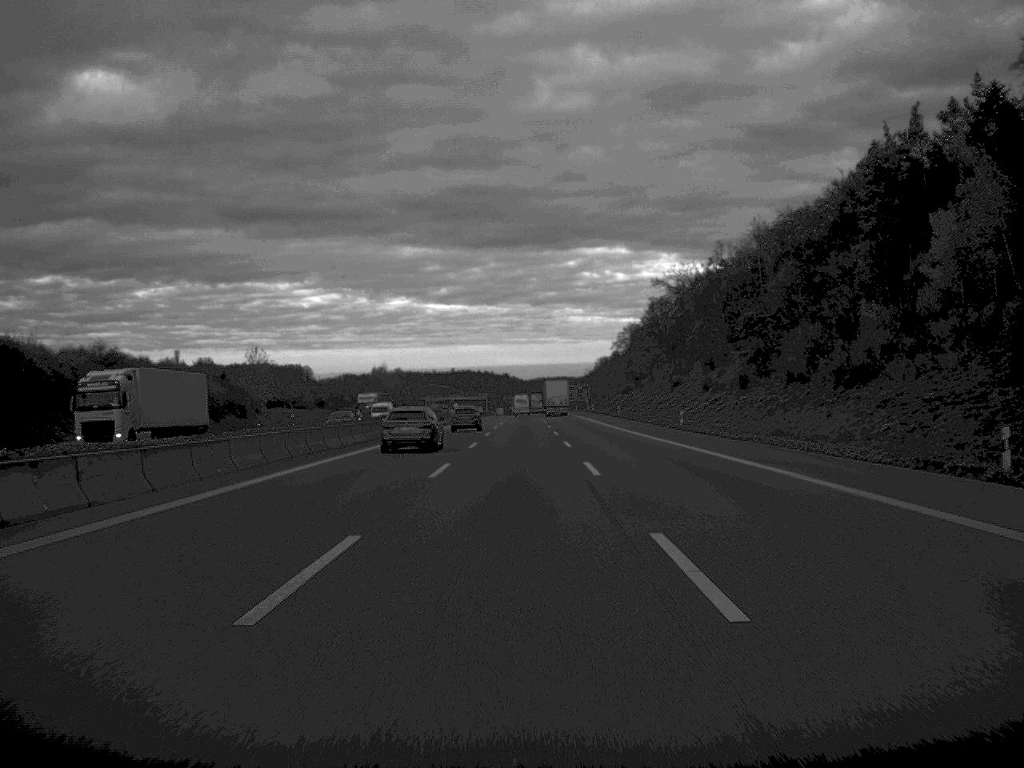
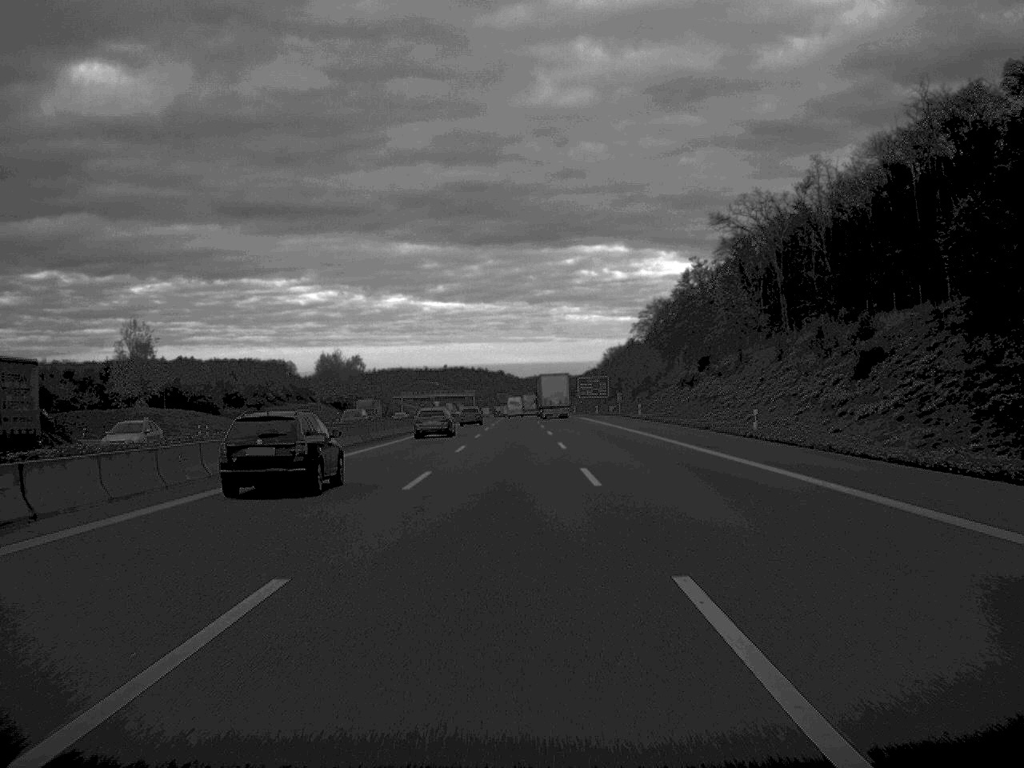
(+0.1, +75.4) m; 0°
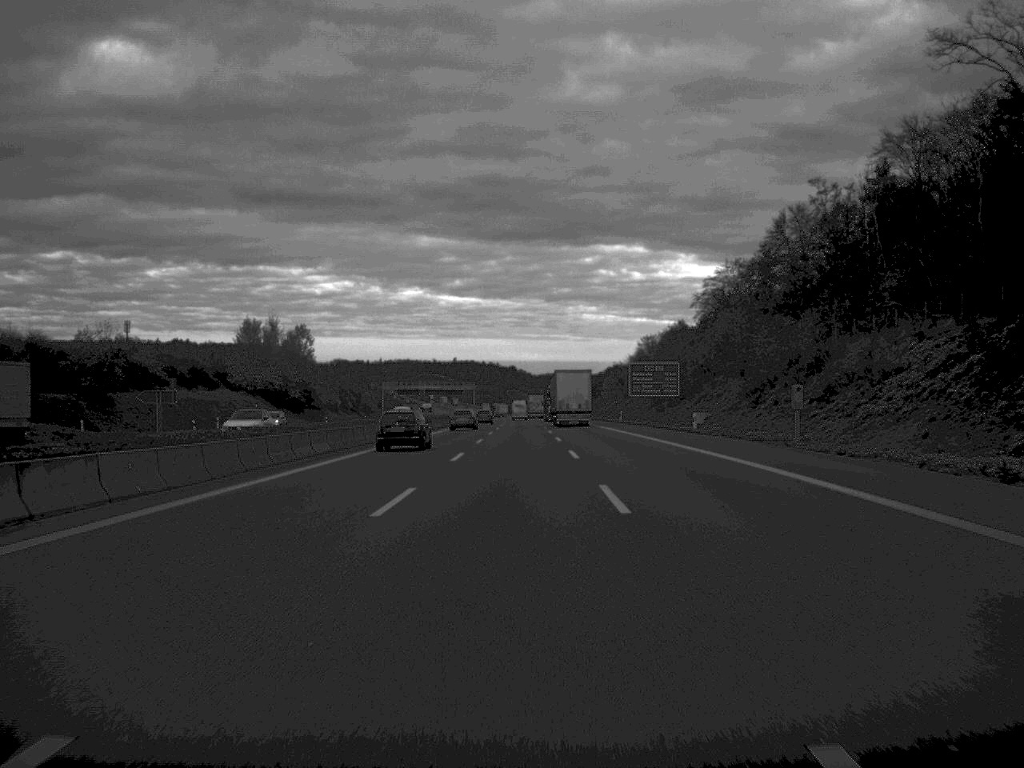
(-0.3, +76.5) m; -1°
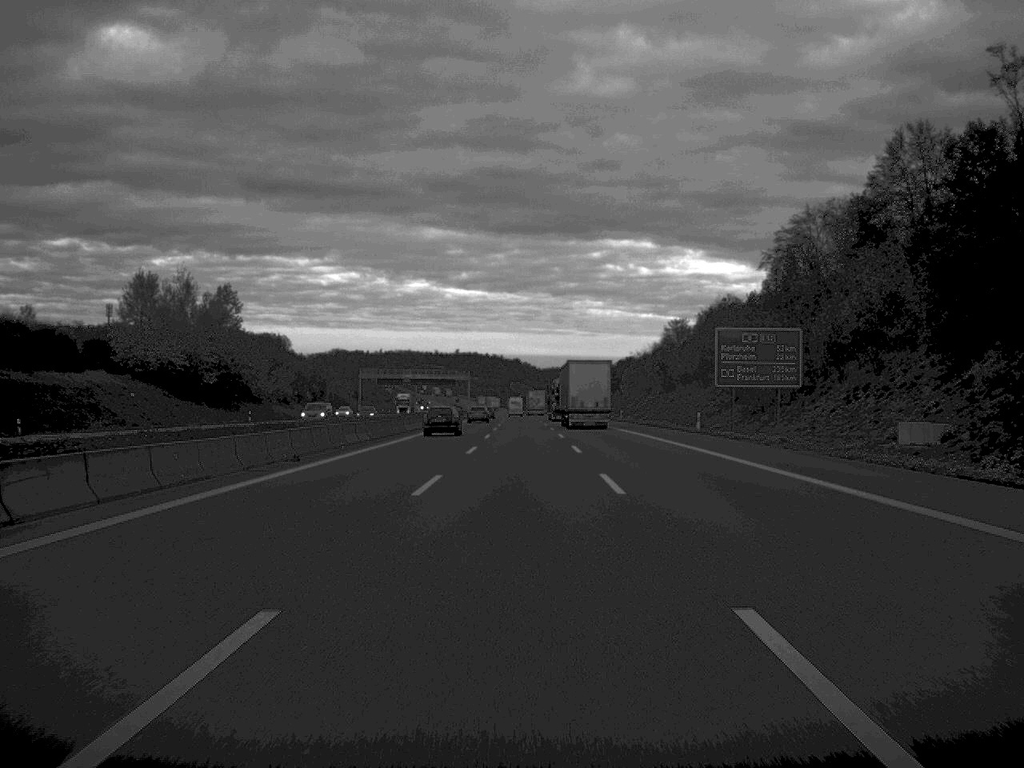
(-0.1, +51.0) m; 0°
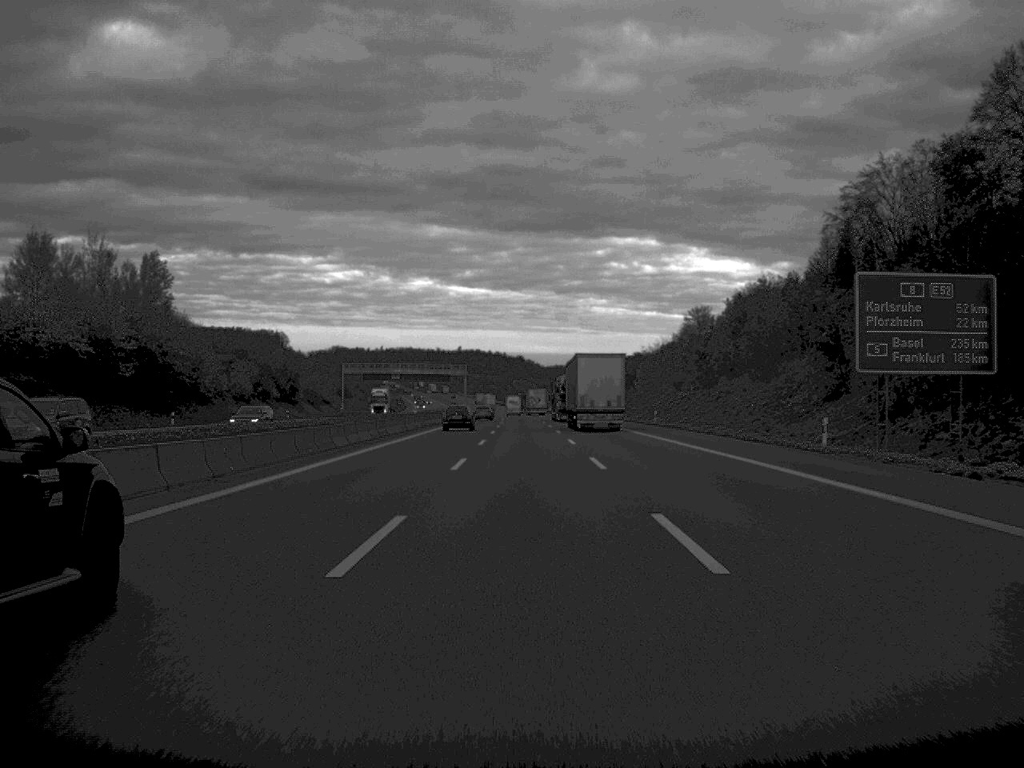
(-0.1, +27.9) m; 0°
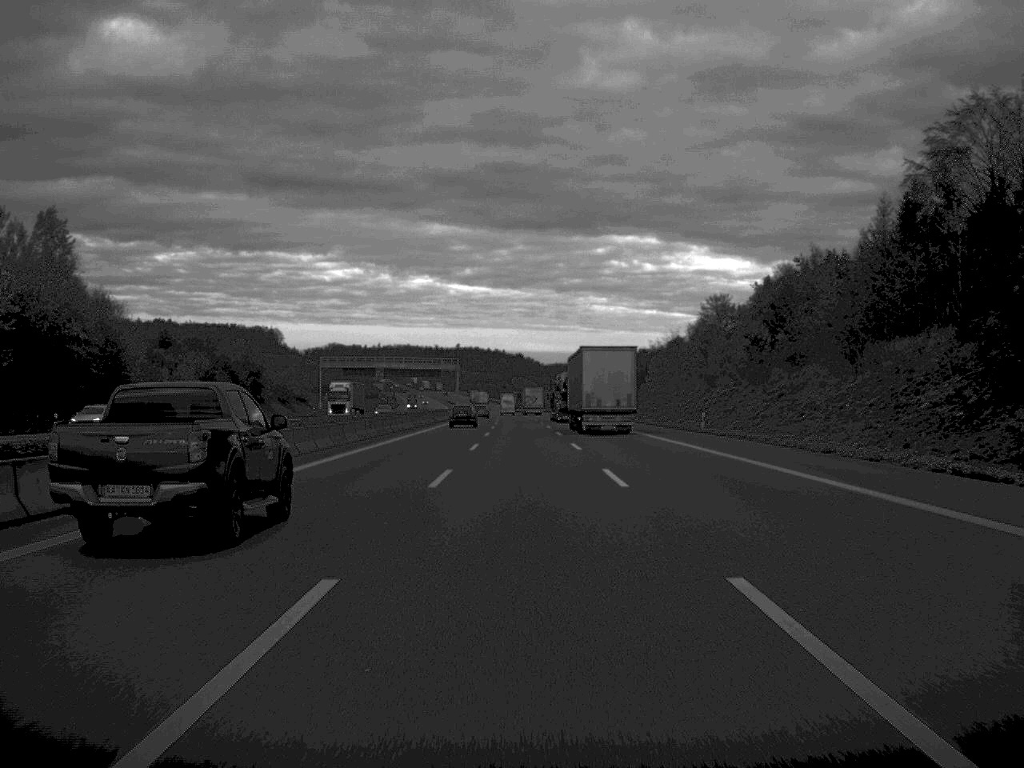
(0.0, +24.4) m; 0°
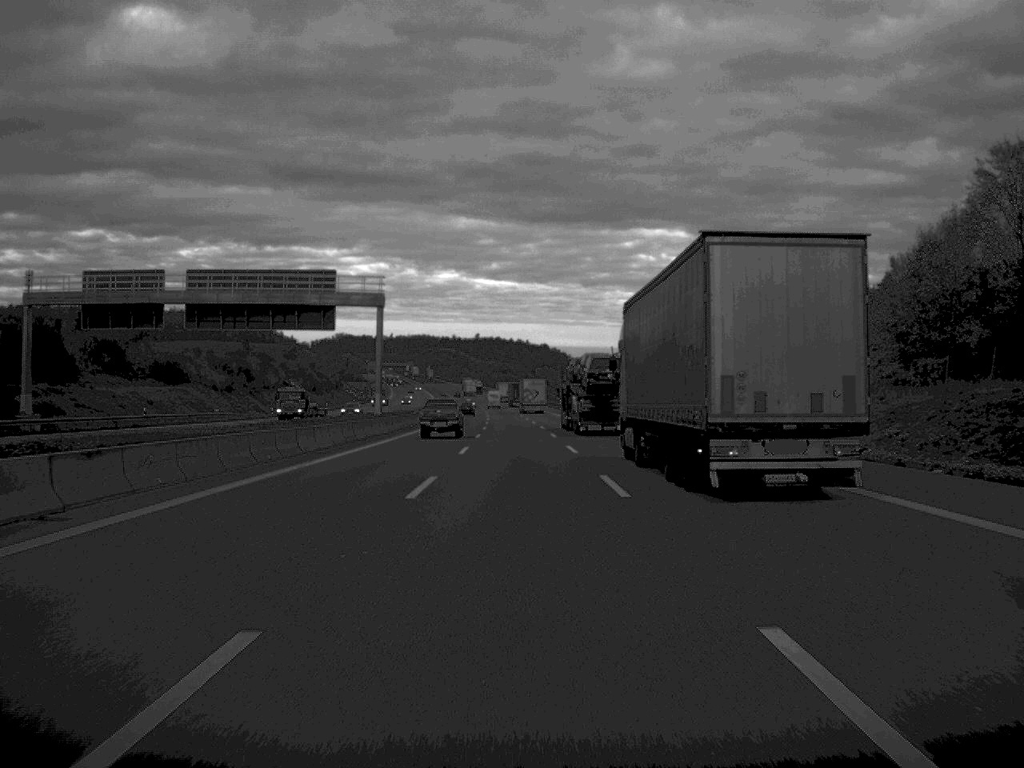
(-1.0, +127.7) m; -1°
